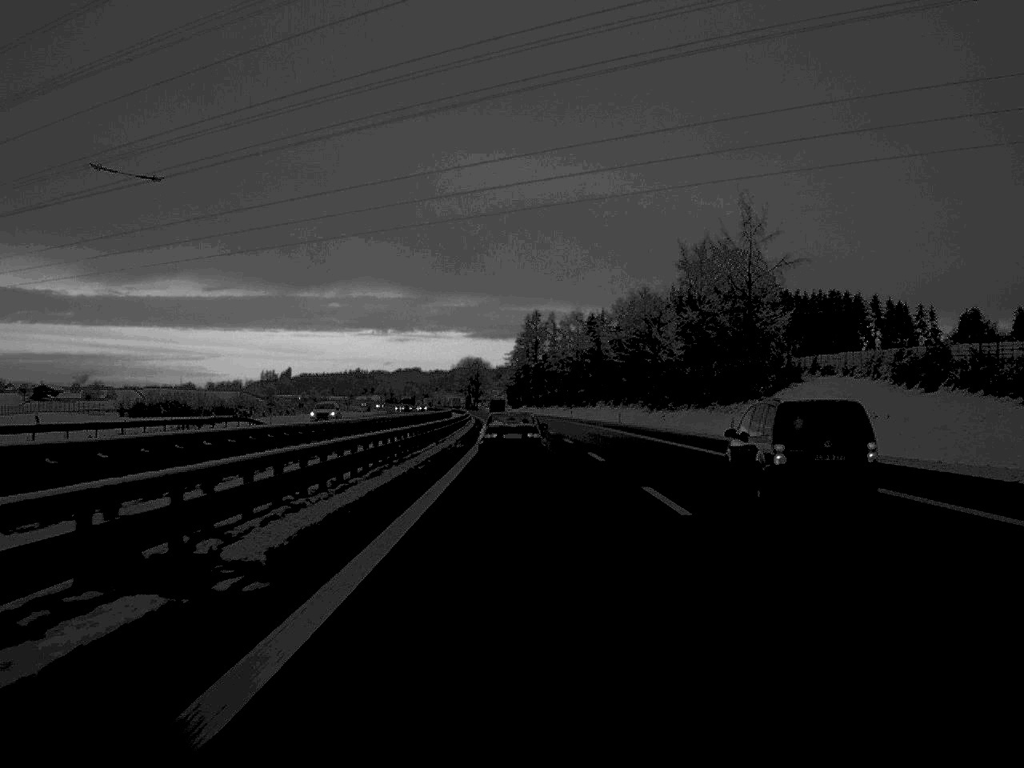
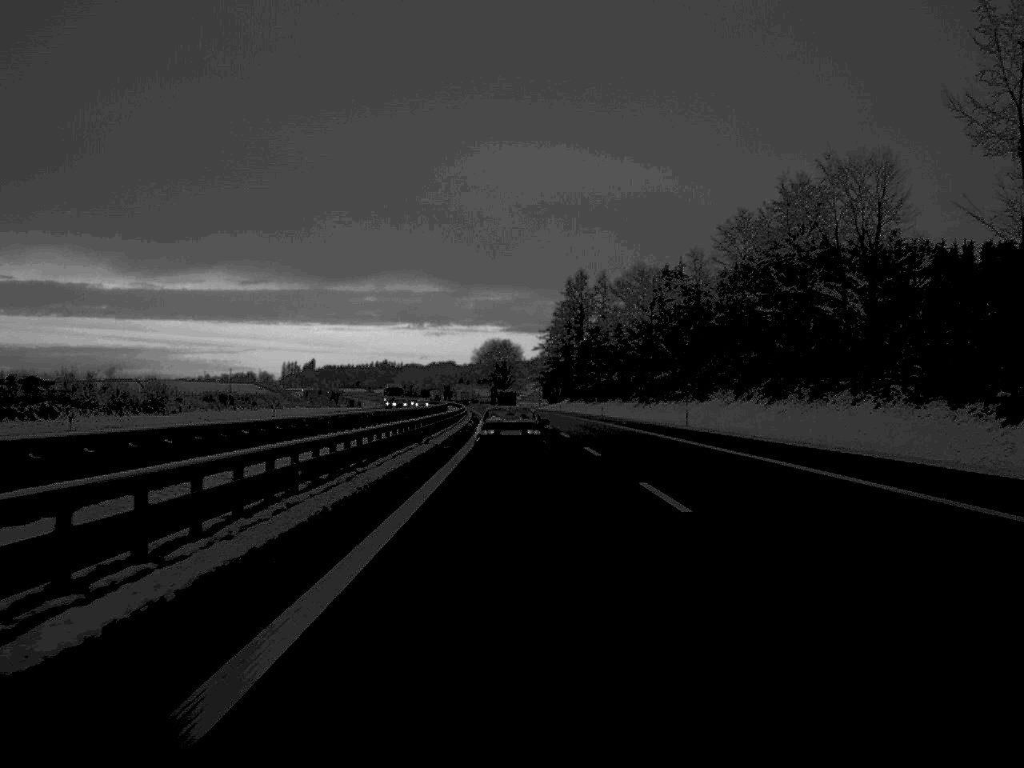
(-1.2, +90.0) m; -2°
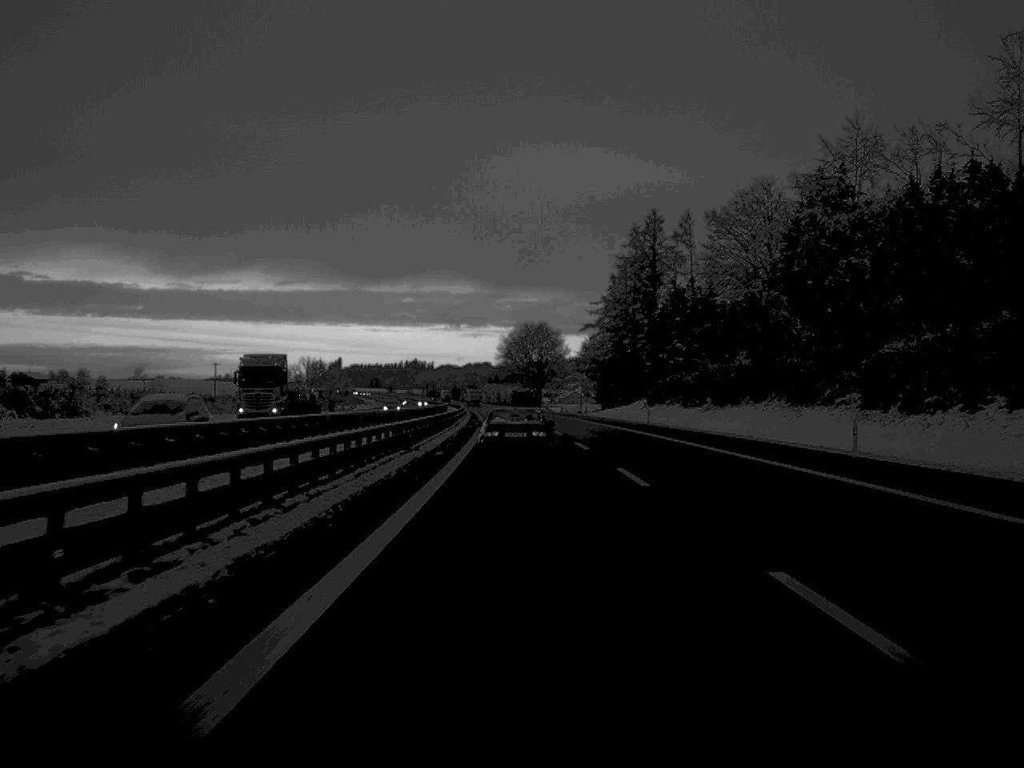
(-1.3, +83.9) m; -2°
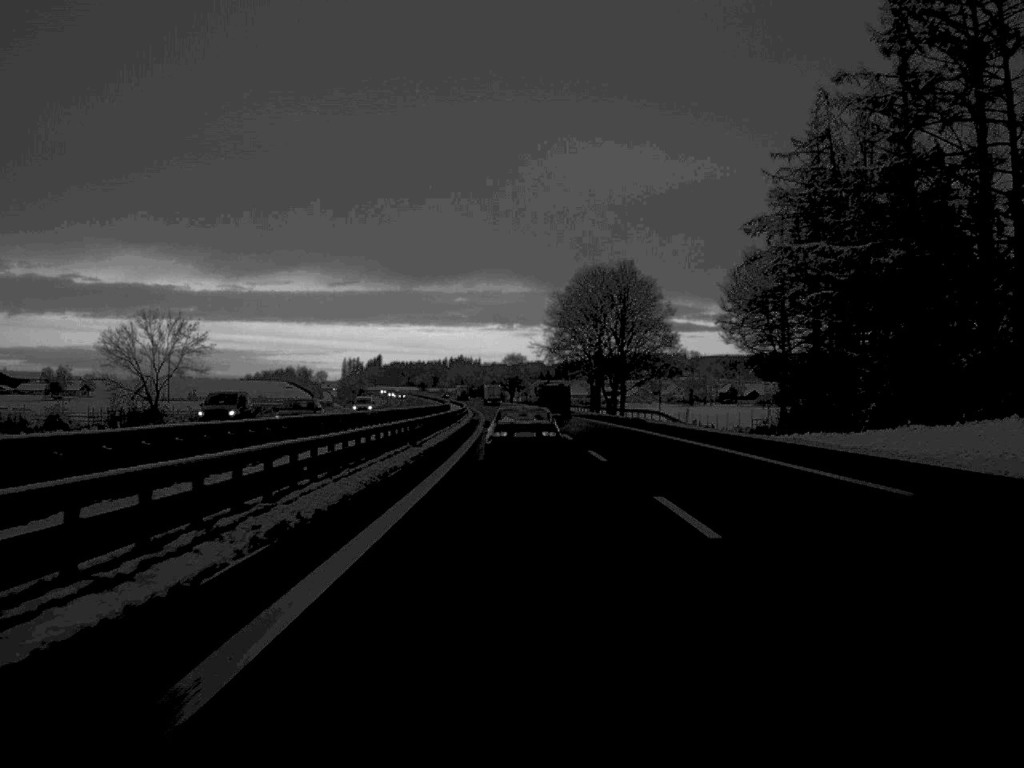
(-2.4, +116.8) m; -2°
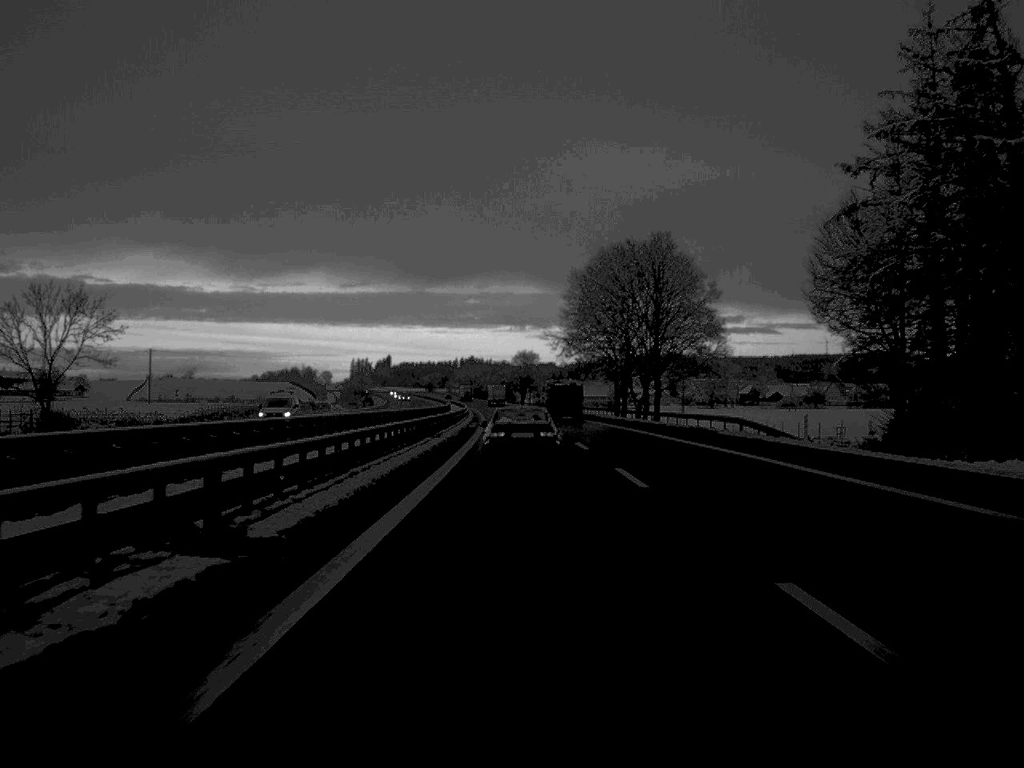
(-0.1, +27.5) m; -1°
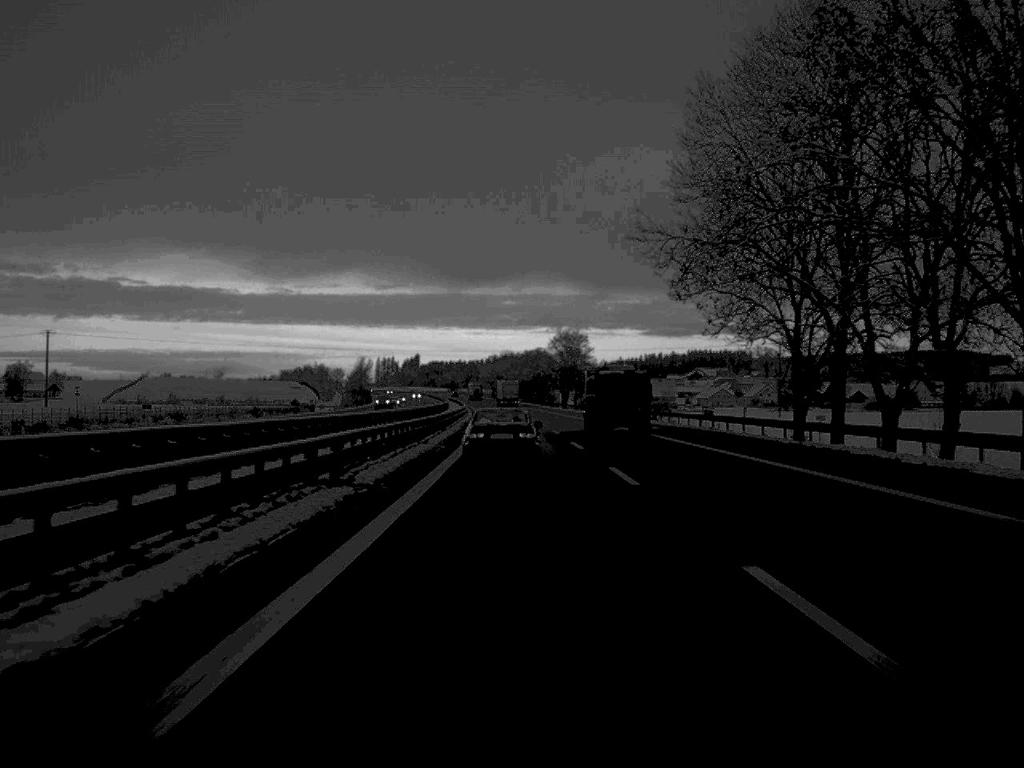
(-1.2, +88.5) m; -2°
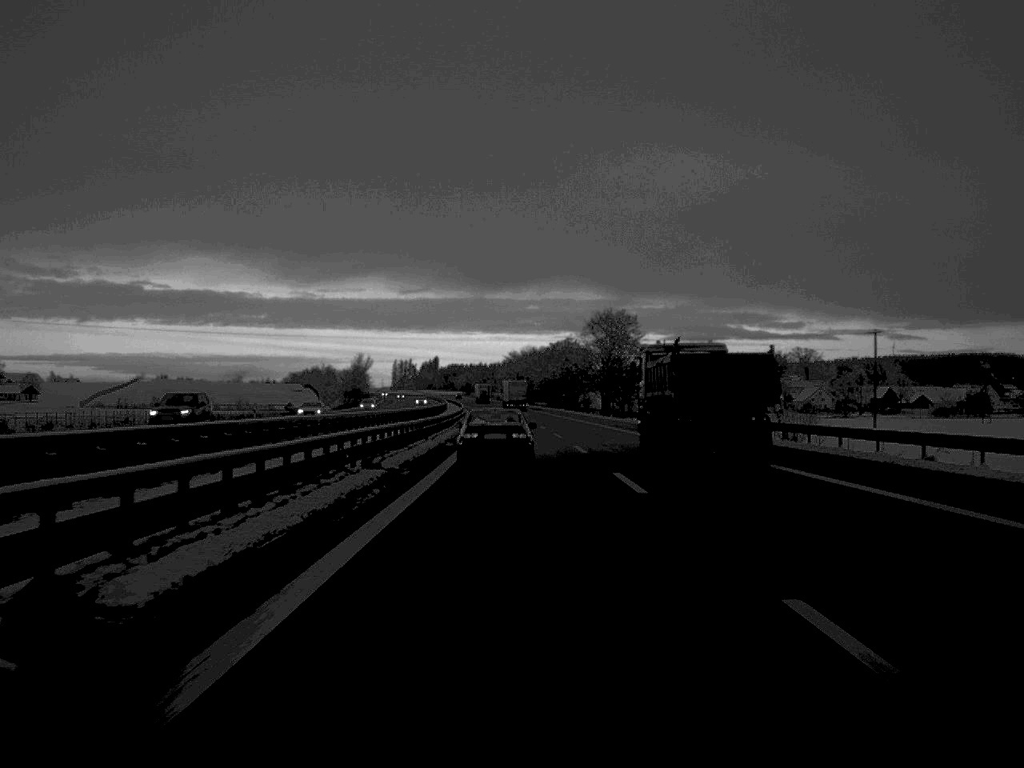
(-0.5, +55.6) m; -1°
